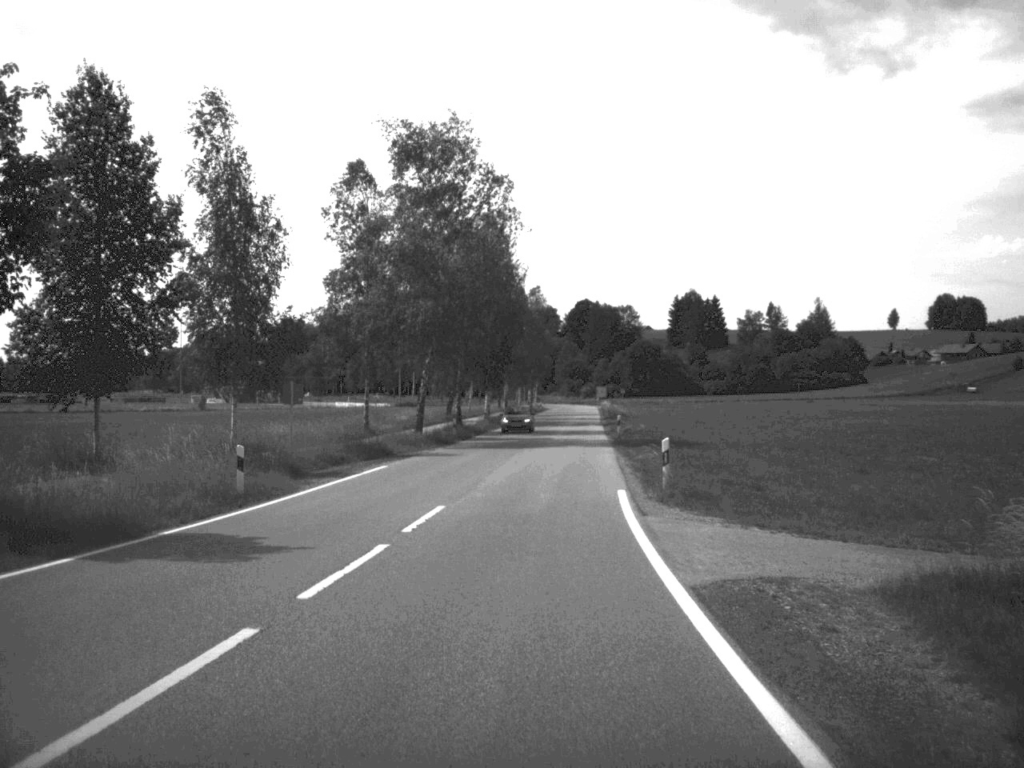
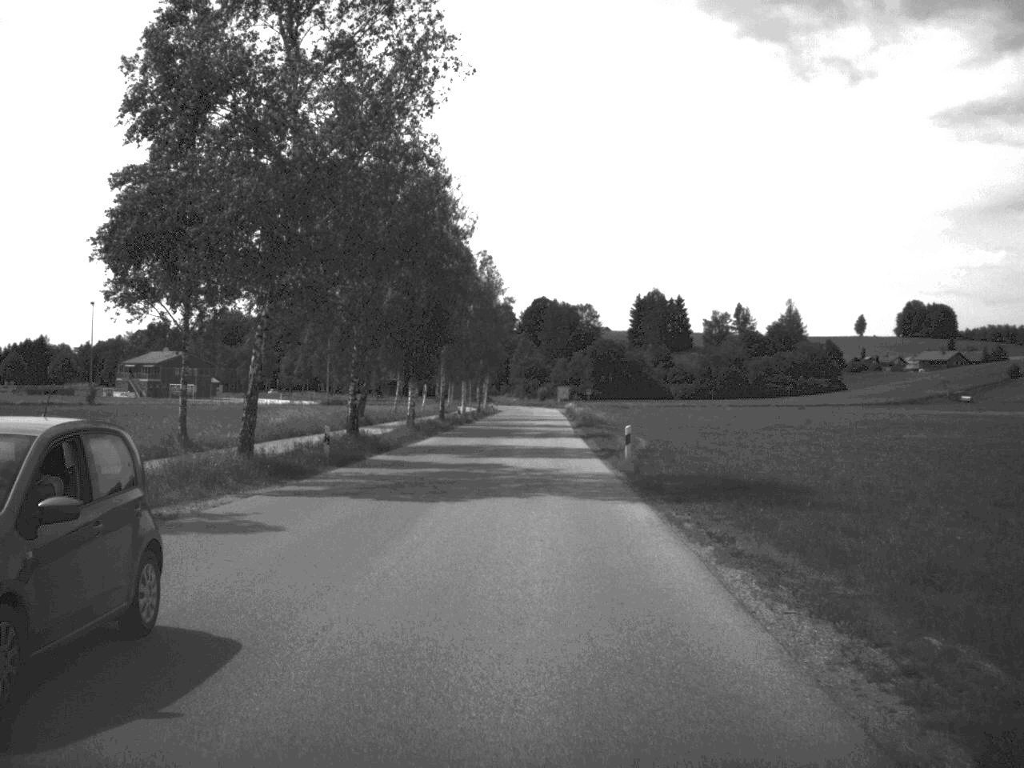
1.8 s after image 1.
(+0.5, +26.6) m; +2°
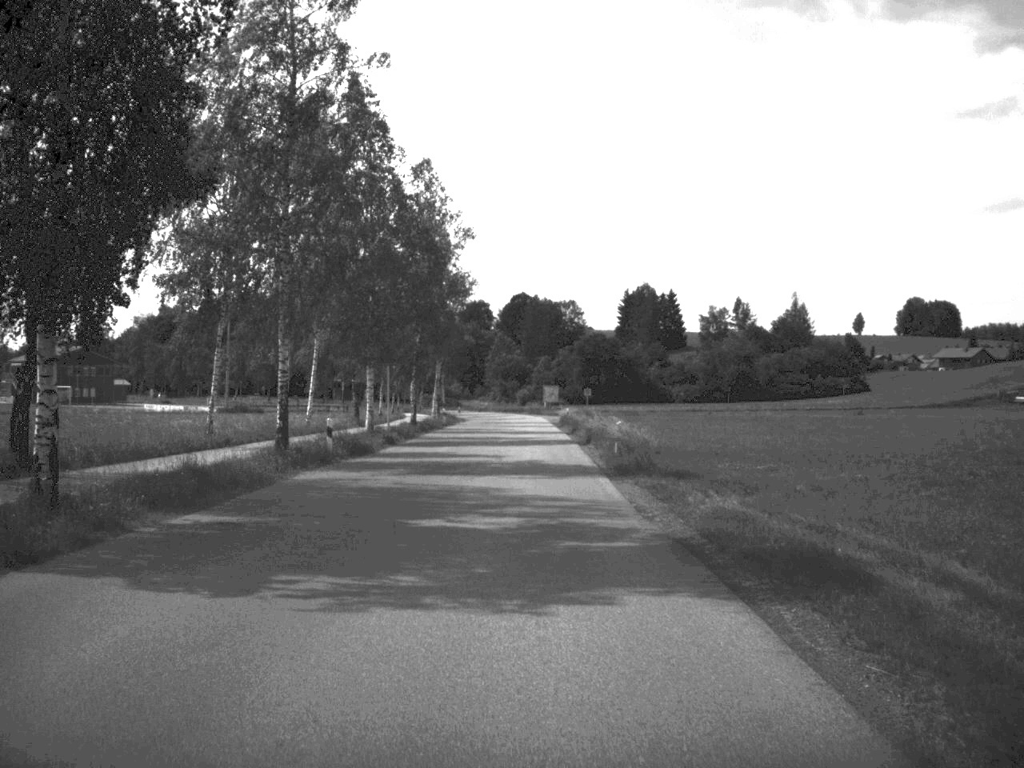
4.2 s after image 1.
(+0.5, +42.7) m; +1°
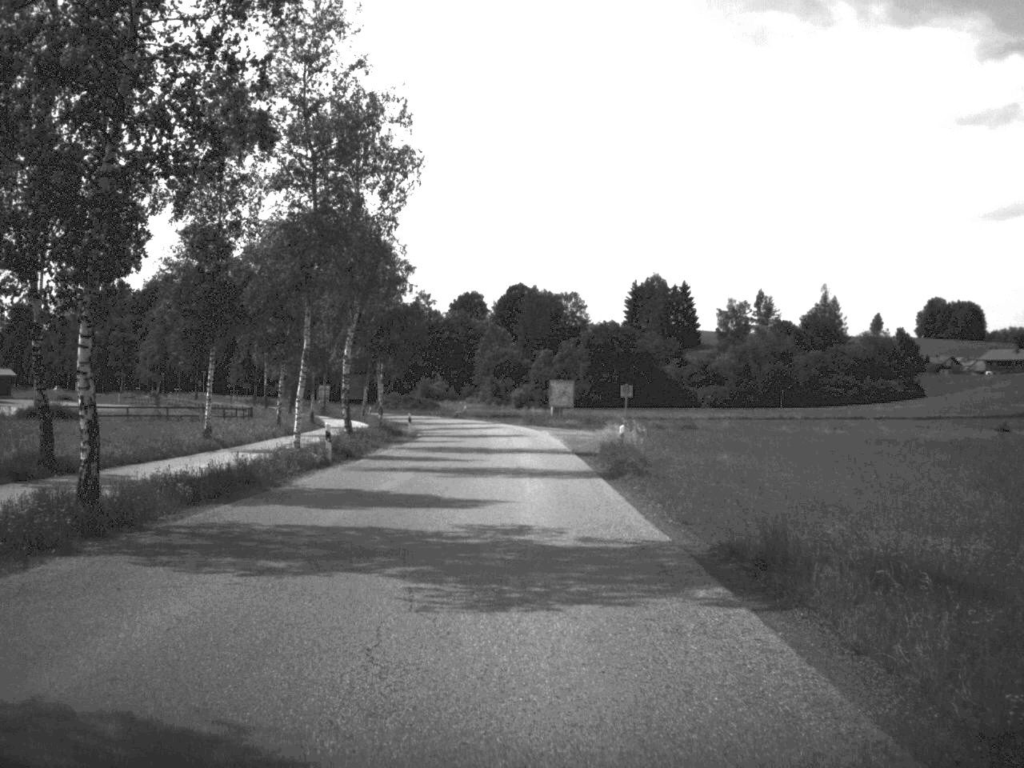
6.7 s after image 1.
(+0.1, +44.3) m; 0°
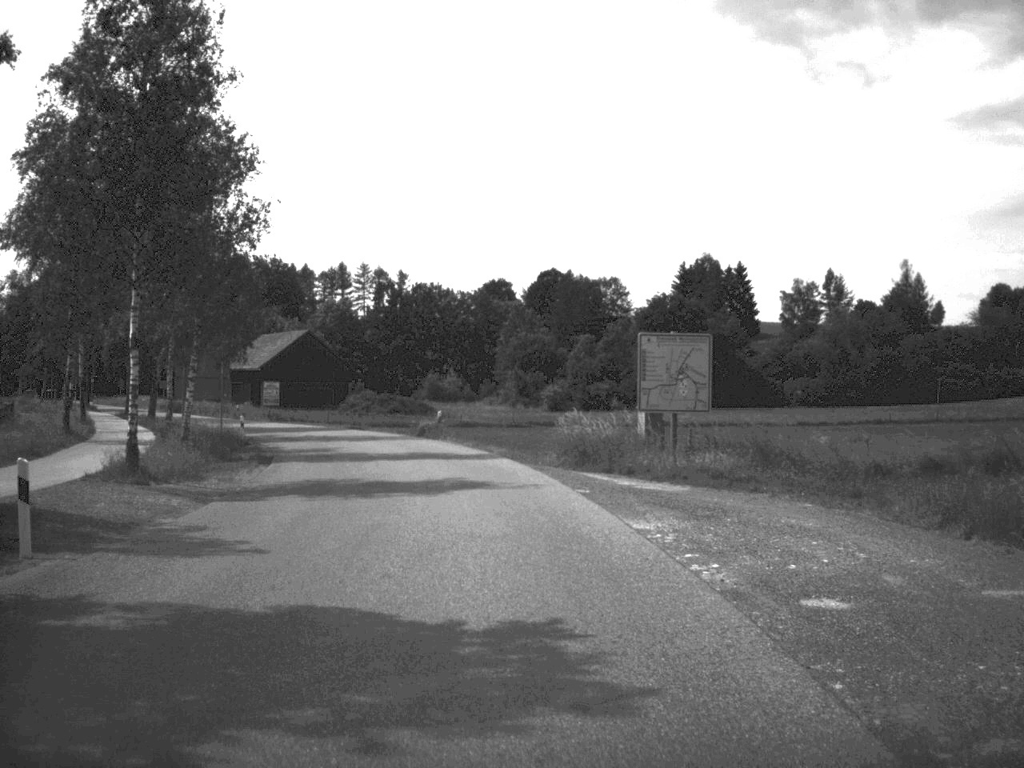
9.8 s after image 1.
(-0.2, +53.4) m; -2°
